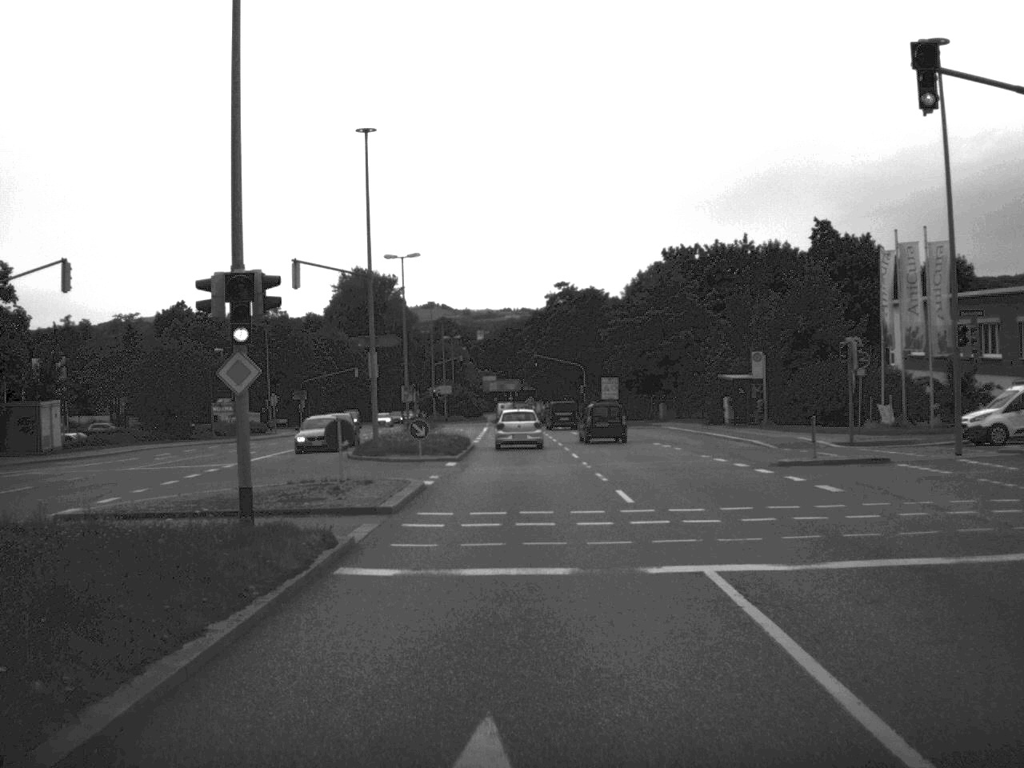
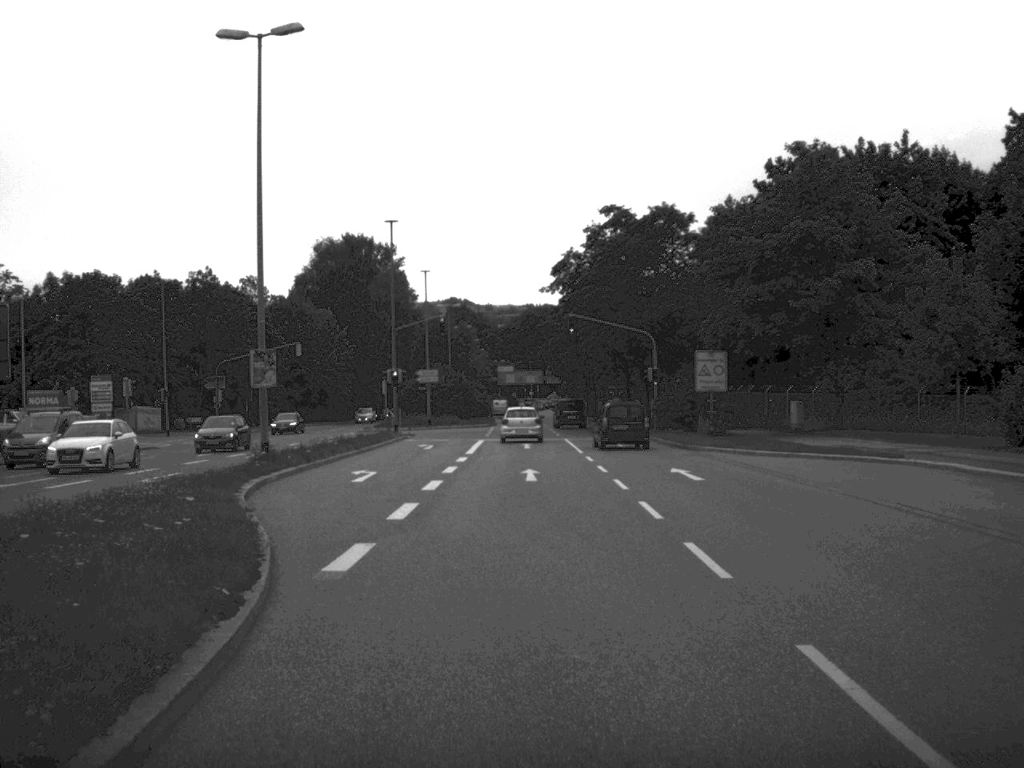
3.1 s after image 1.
(-0.3, +44.0) m; -1°
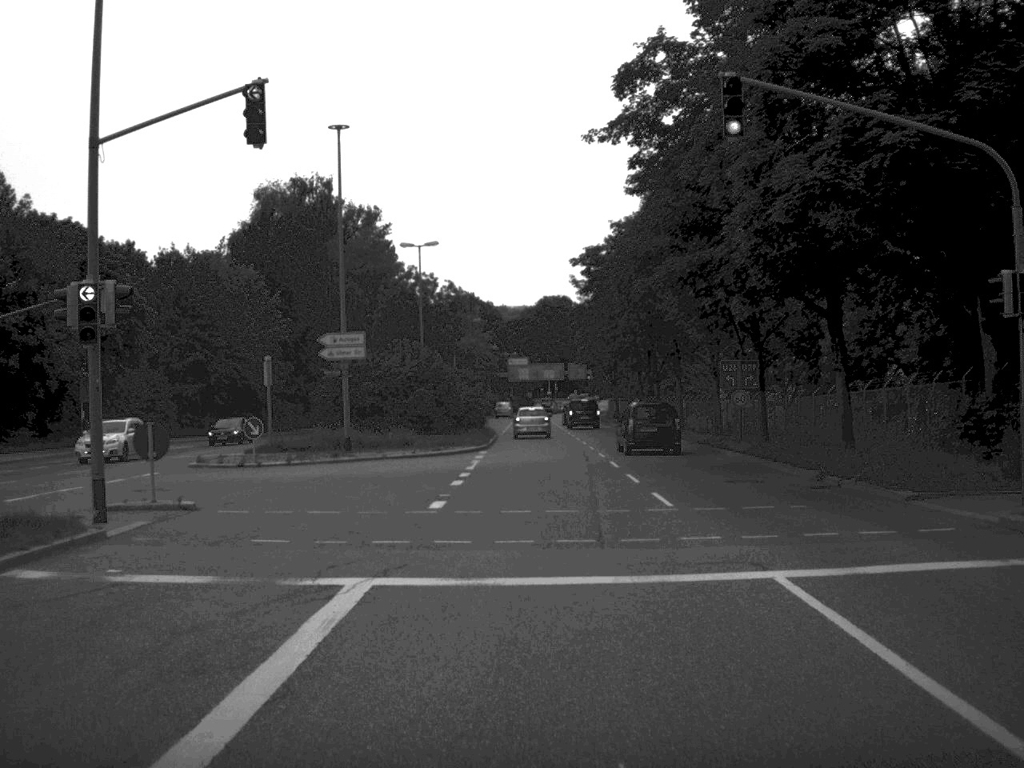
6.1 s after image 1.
(-0.3, +44.2) m; -1°
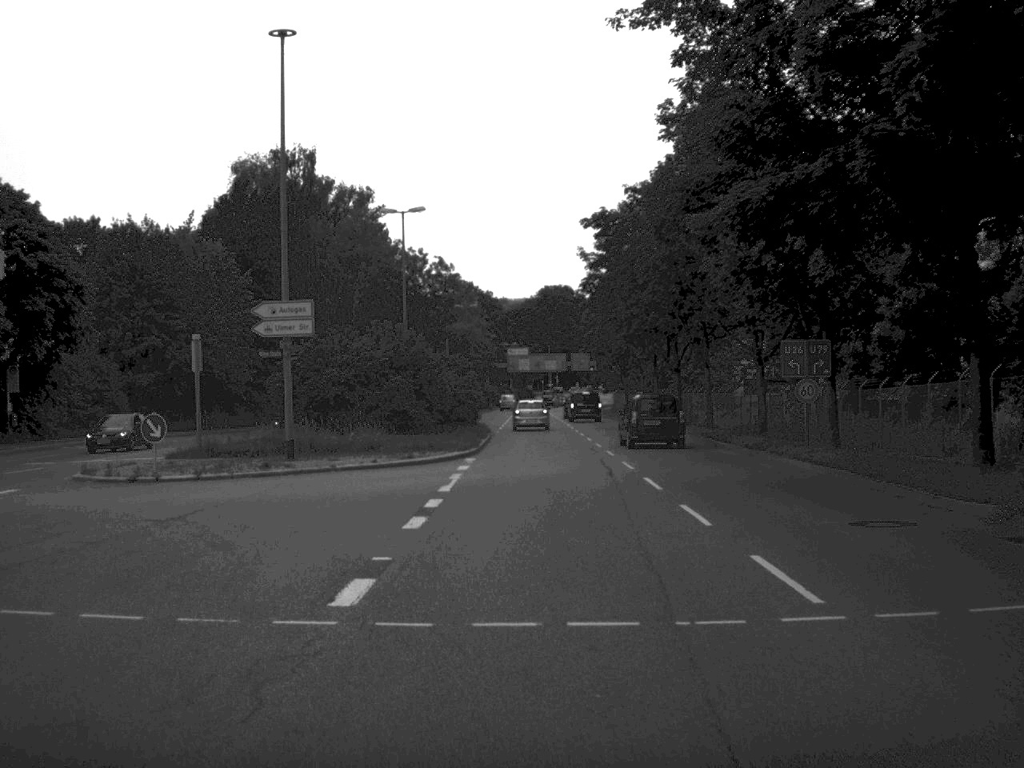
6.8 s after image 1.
(0.0, +9.7) m; 0°
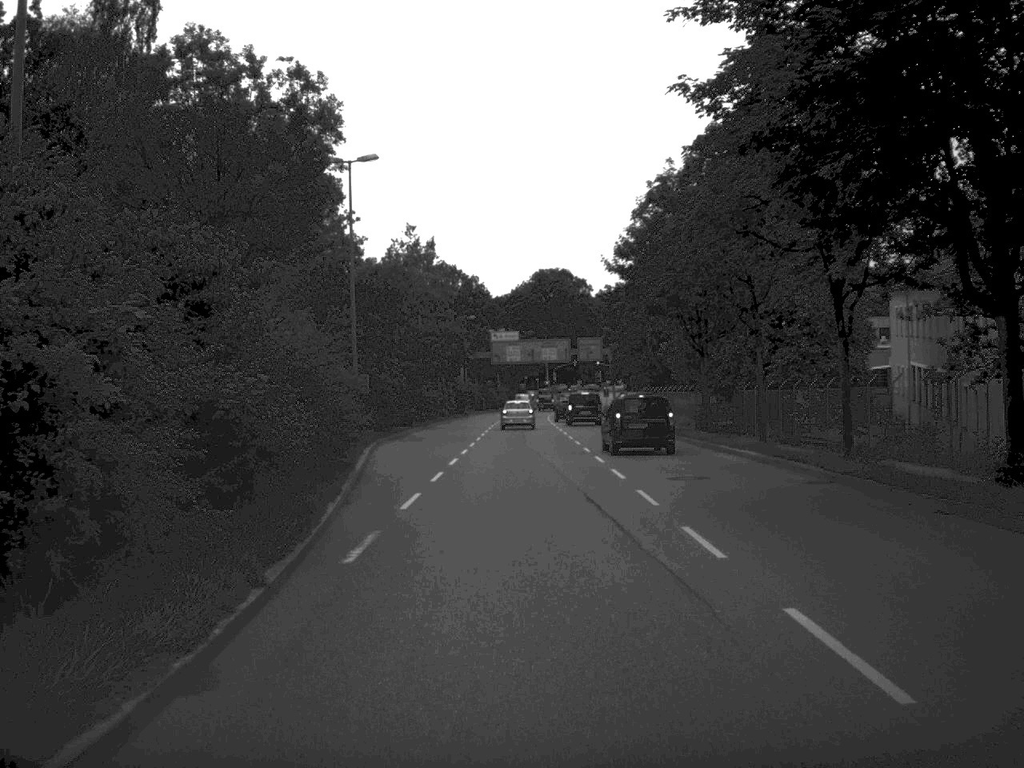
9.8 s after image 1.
(+0.3, +44.5) m; 0°
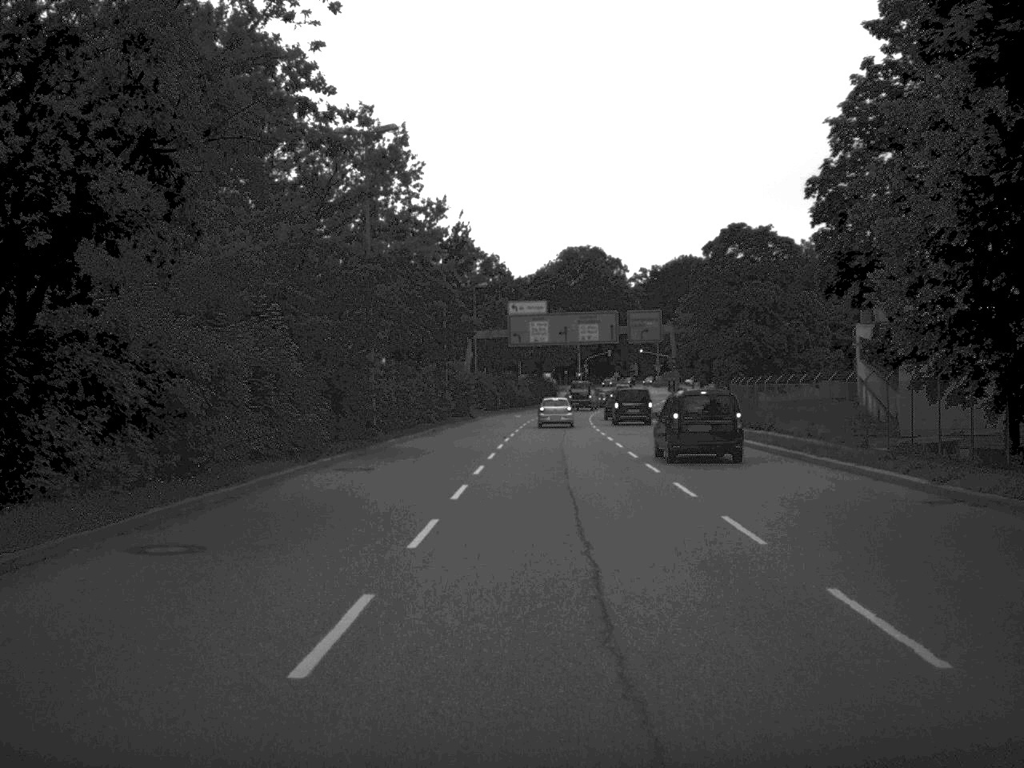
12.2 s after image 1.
(-0.4, +34.7) m; -1°
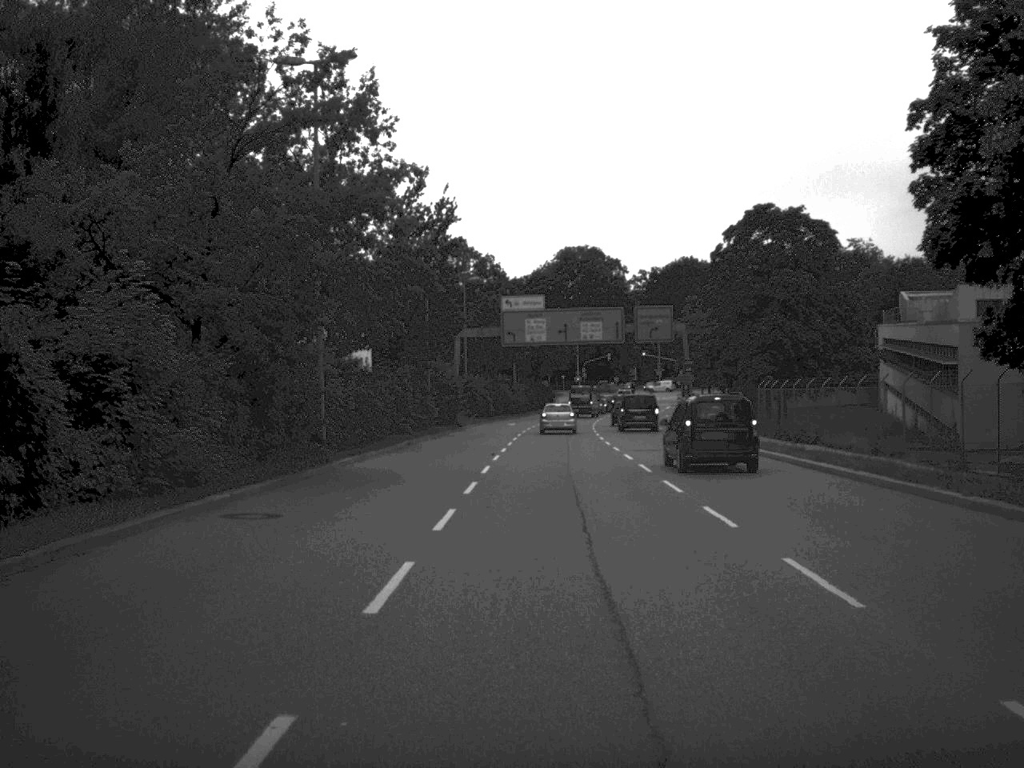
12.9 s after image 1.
(0.0, +9.5) m; 0°
